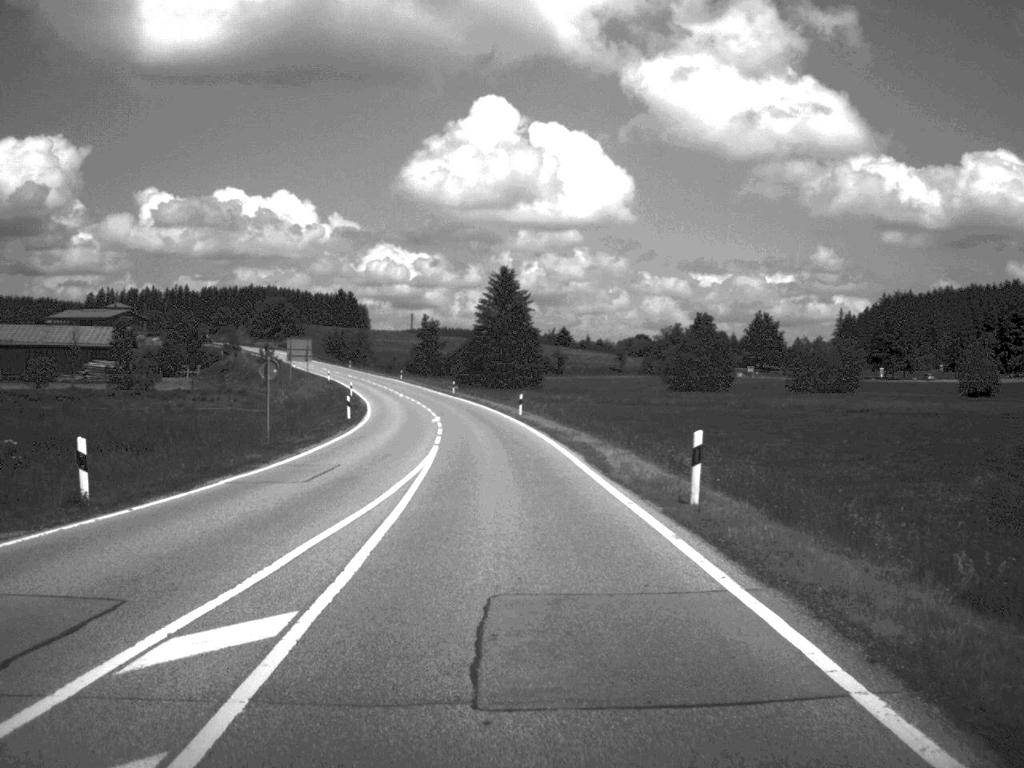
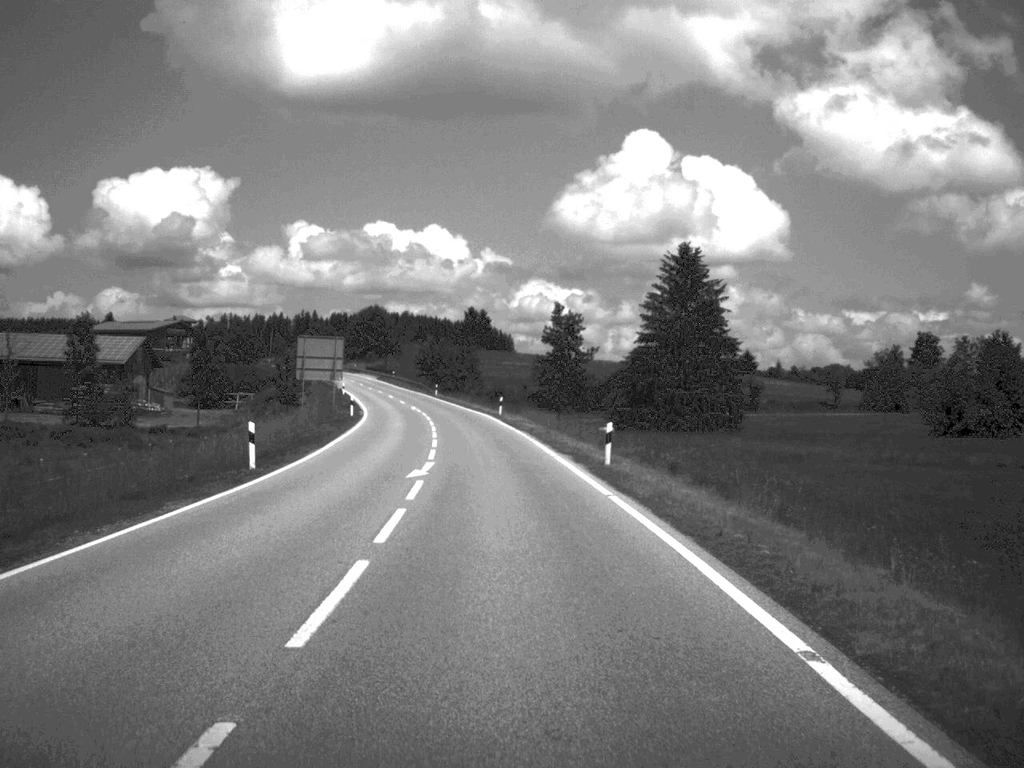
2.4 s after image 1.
(-4.0, +68.9) m; -7°
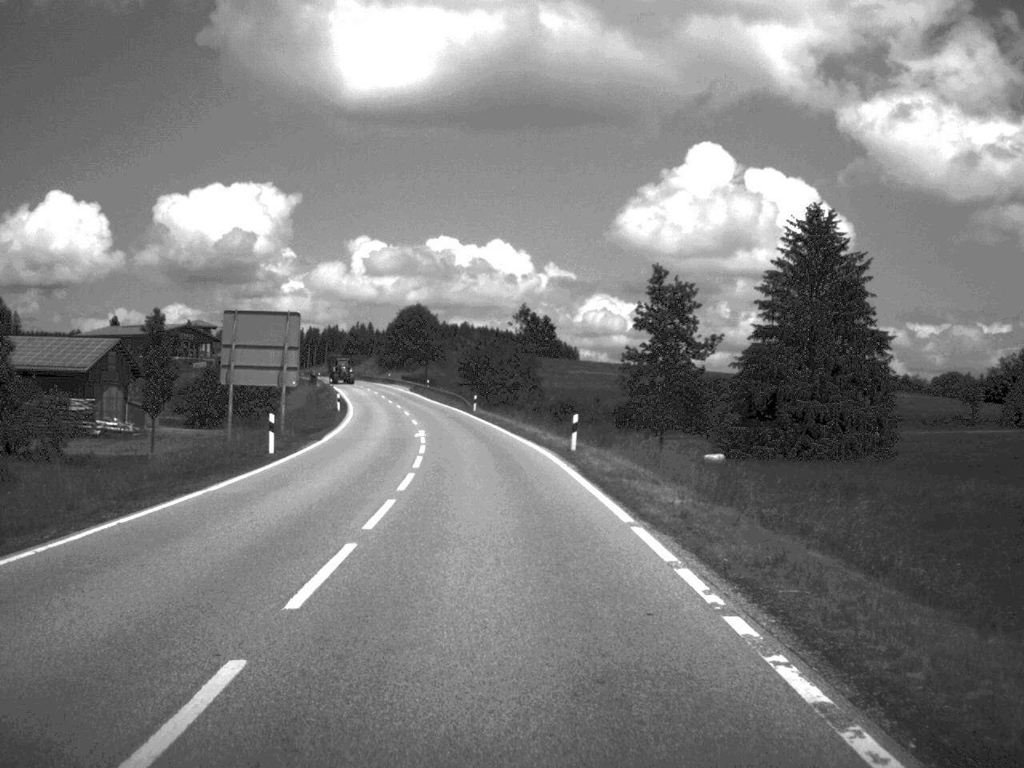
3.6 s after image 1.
(-0.9, +33.8) m; -3°
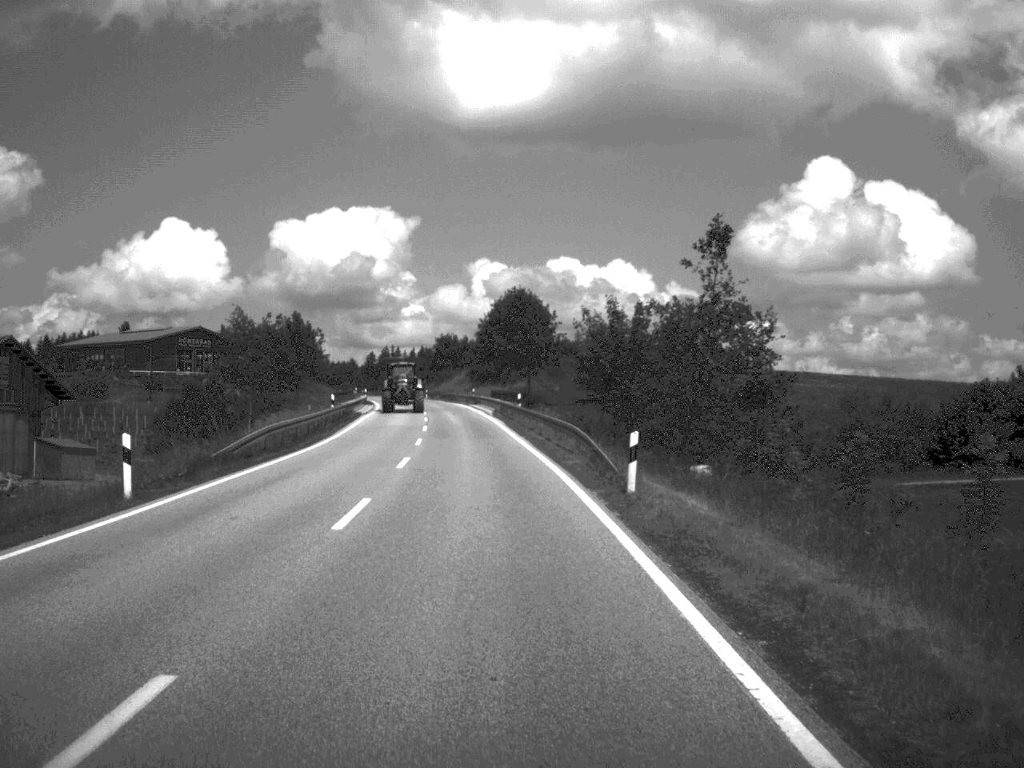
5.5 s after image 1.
(-2.6, +53.2) m; -6°
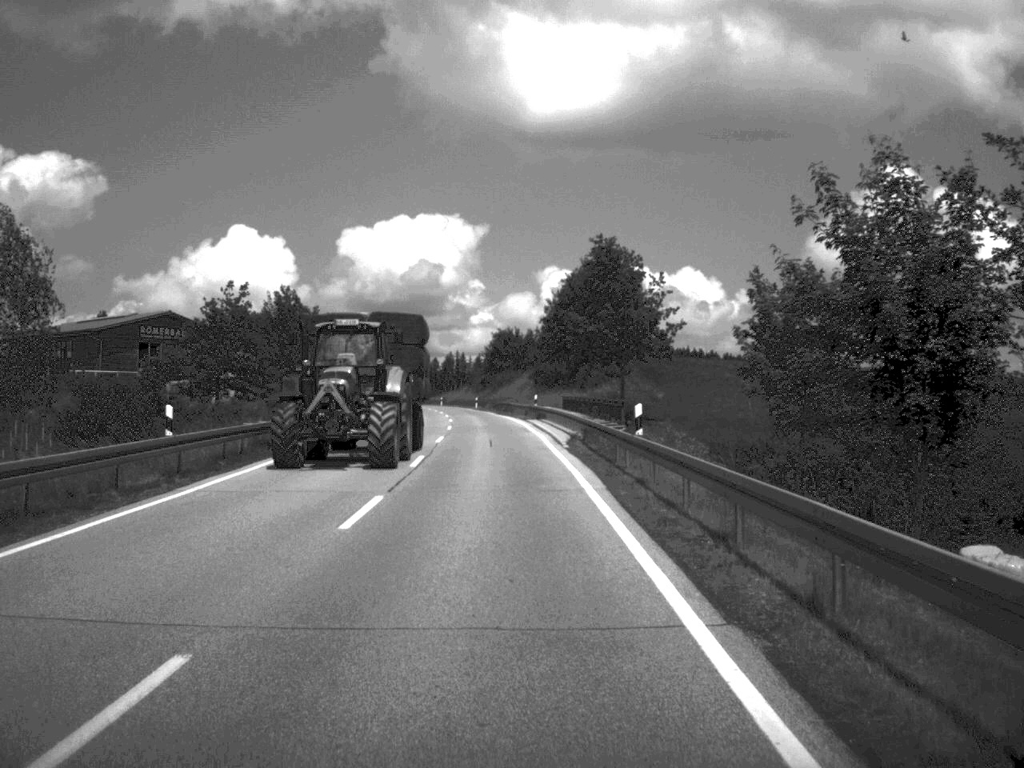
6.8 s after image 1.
(-1.1, +35.0) m; -3°
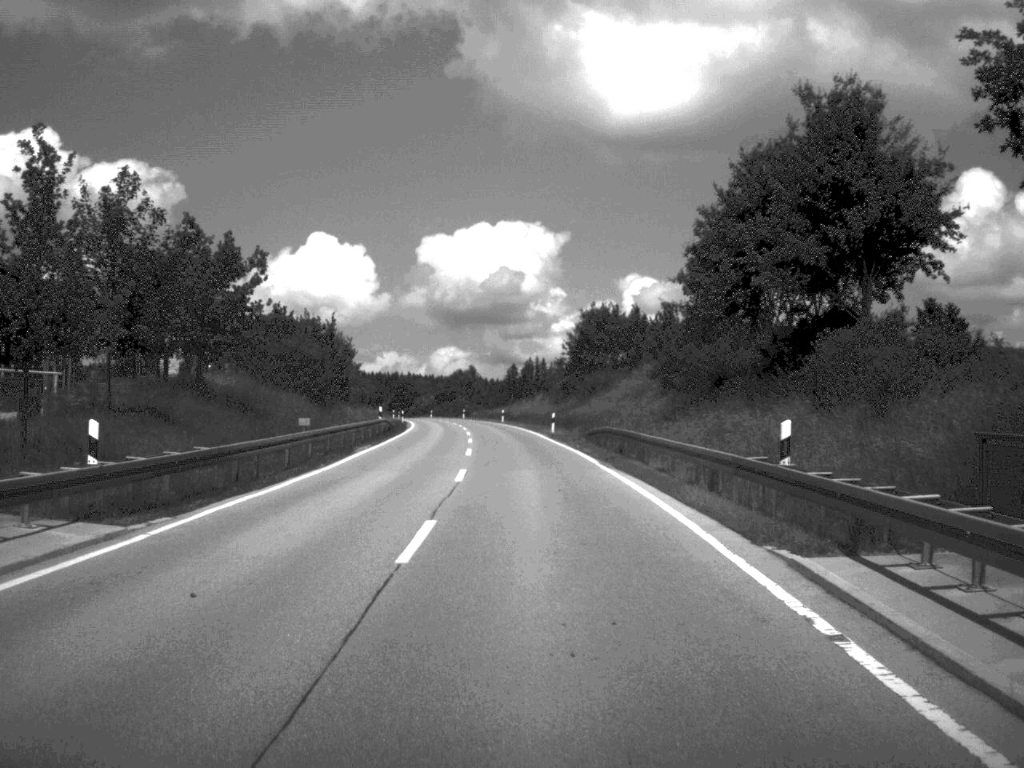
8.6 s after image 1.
(-1.7, +49.5) m; -4°
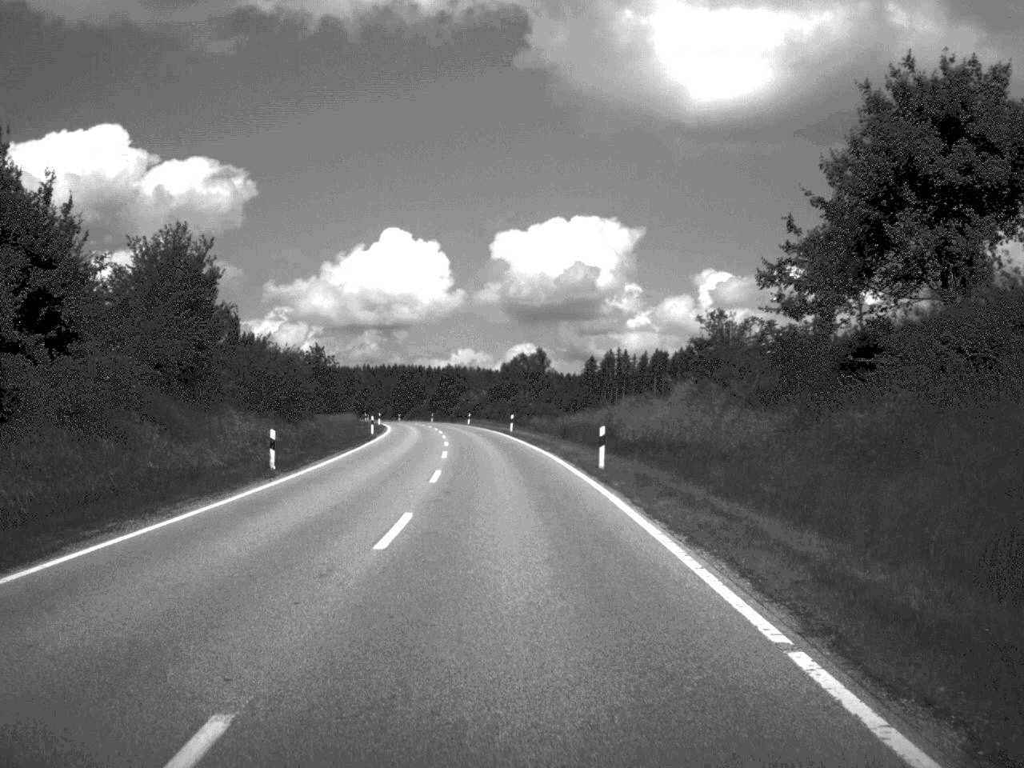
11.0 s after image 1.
(-1.8, +68.5) m; -4°
